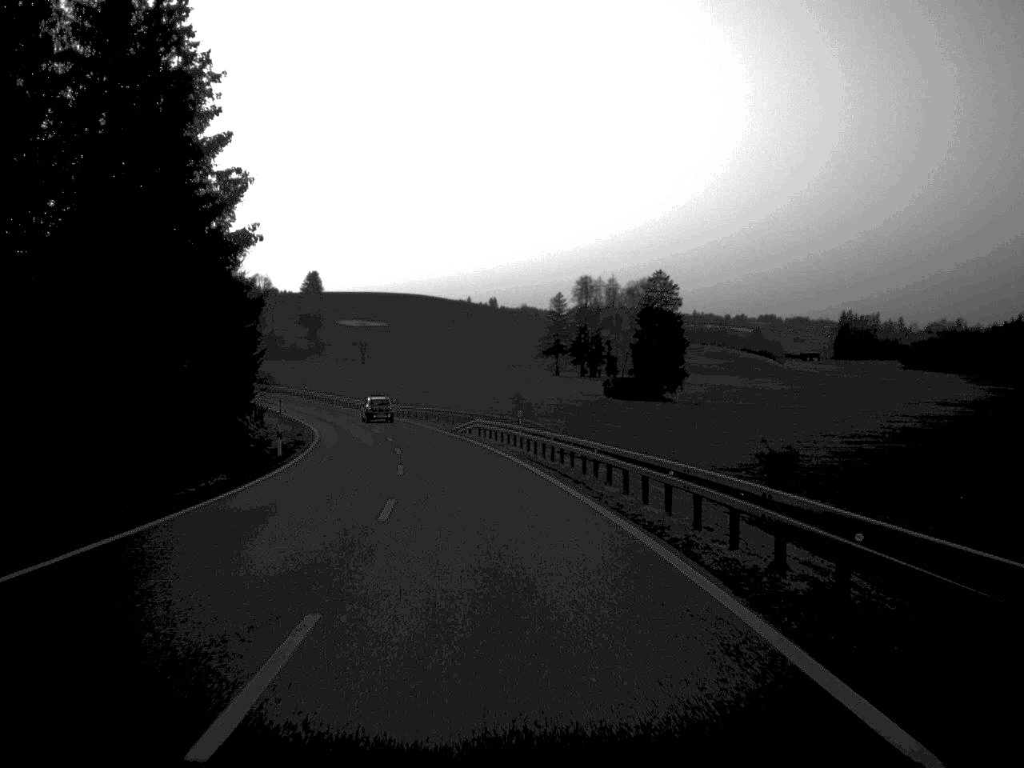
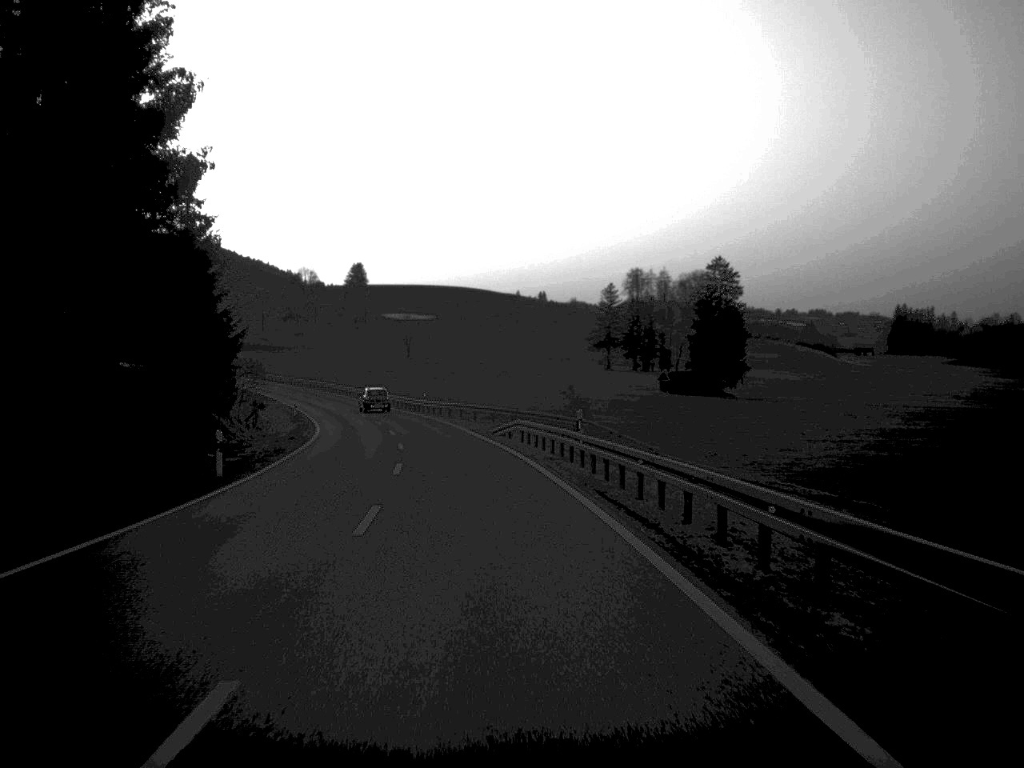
(-0.3, +13.9) m; -2°
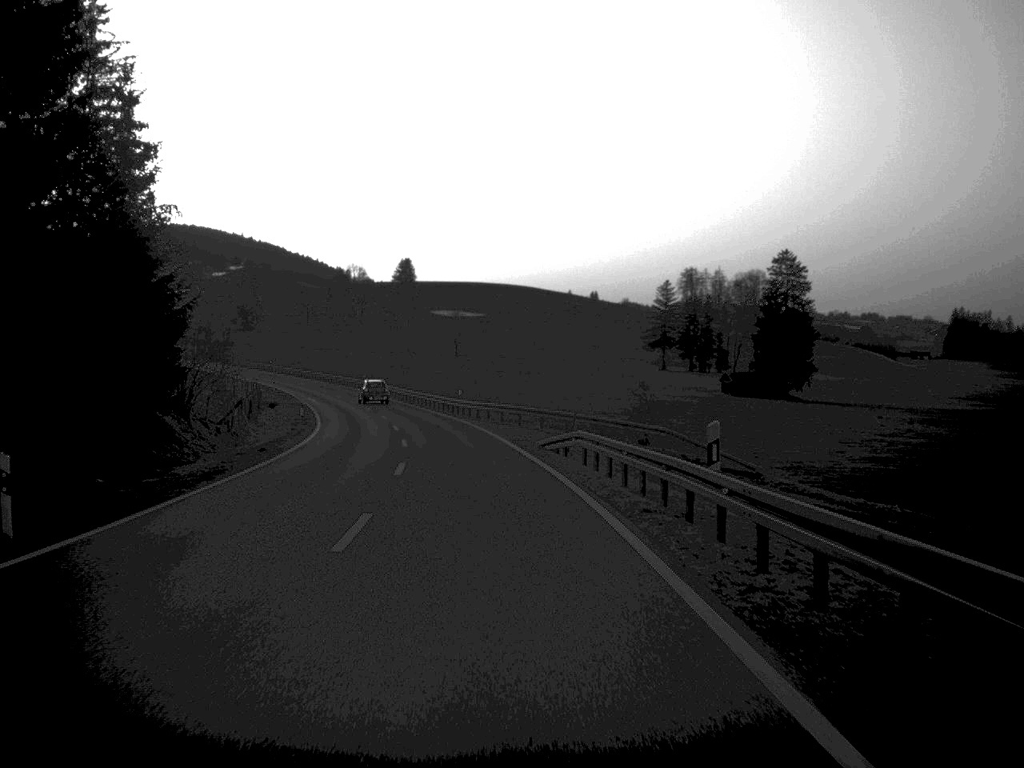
(-0.3, +13.9) m; -2°
